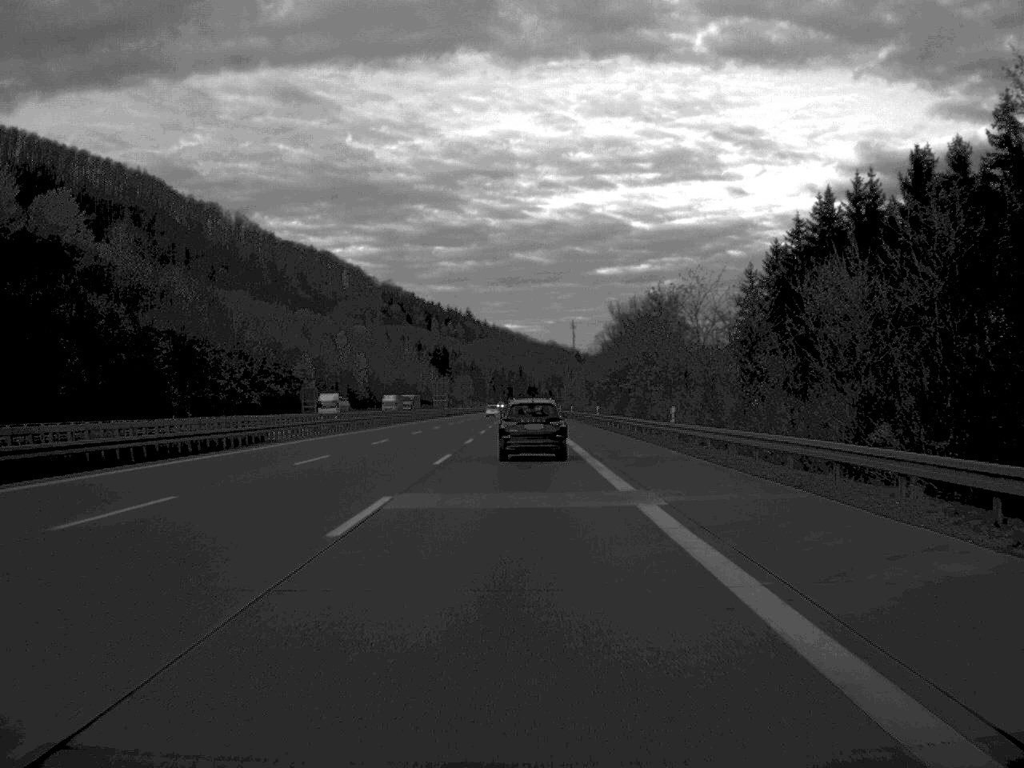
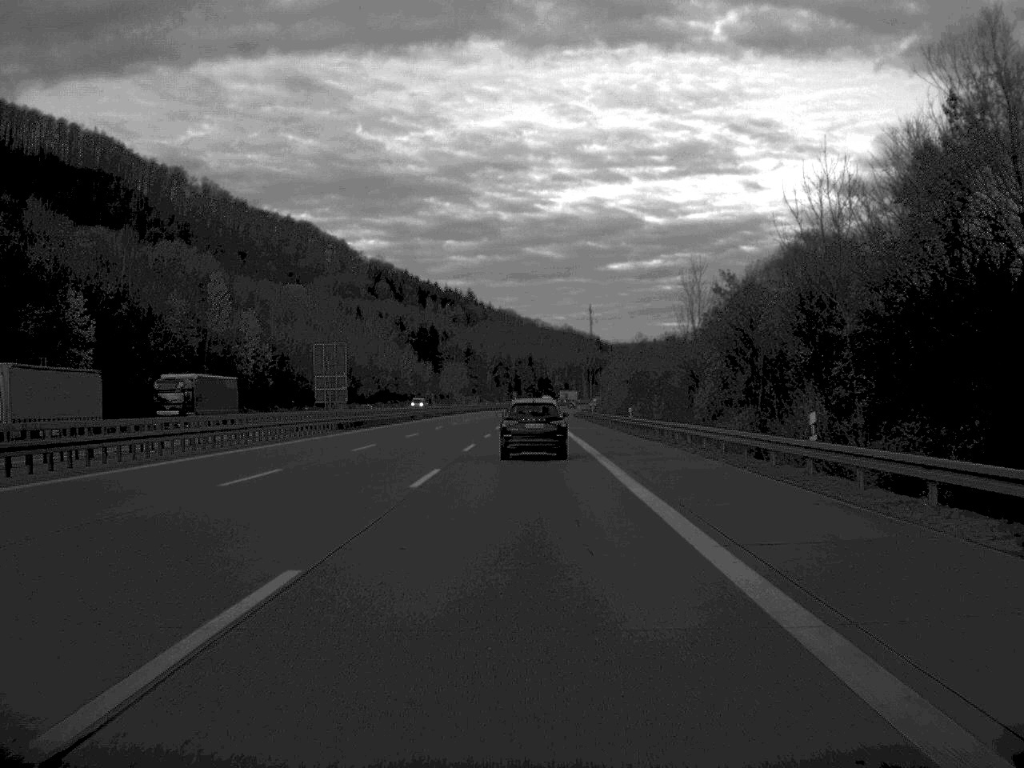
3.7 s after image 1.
(-0.5, +116.3) m; -1°
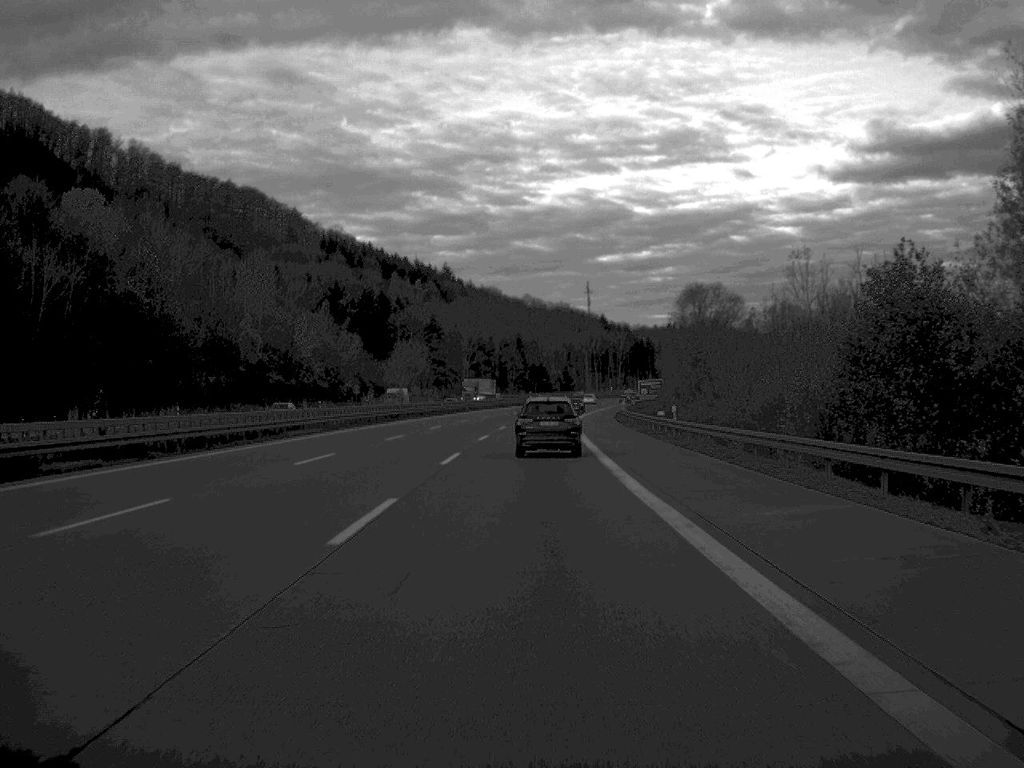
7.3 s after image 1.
(+0.5, +116.5) m; 0°
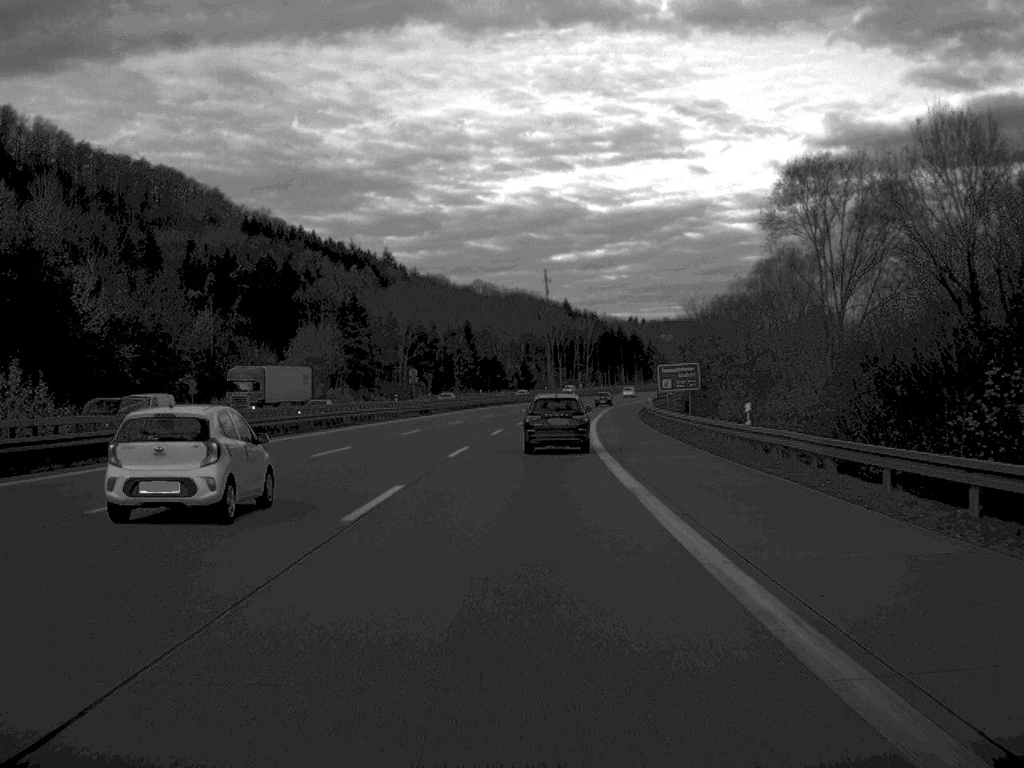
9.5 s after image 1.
(+1.0, +68.9) m; +2°
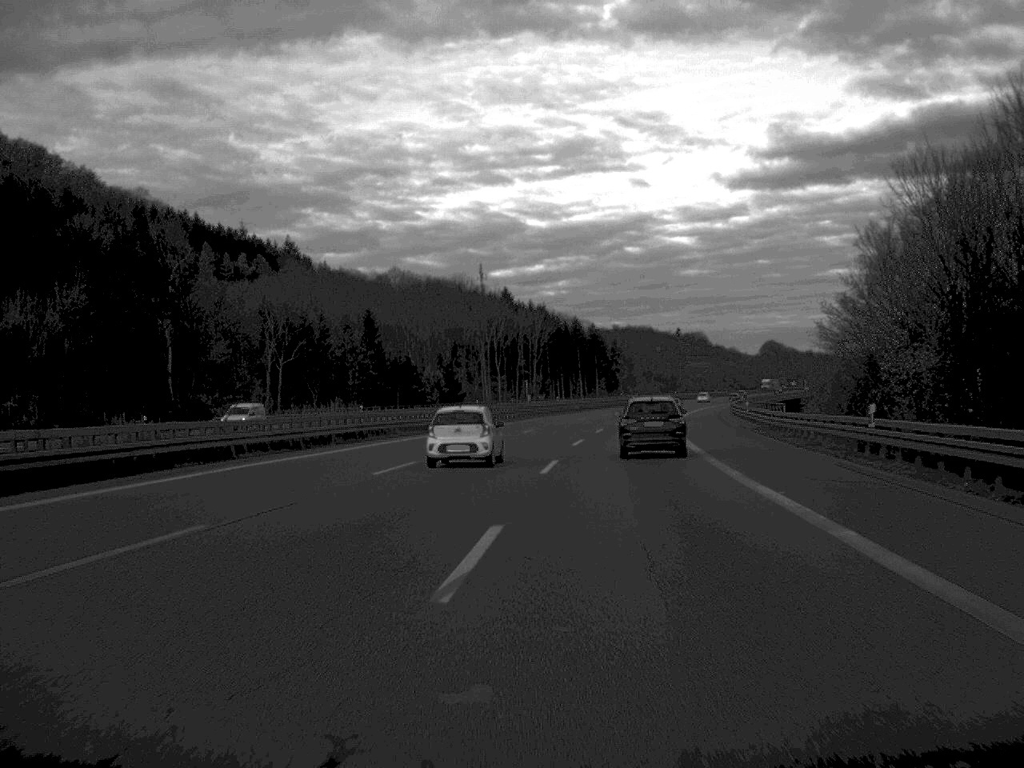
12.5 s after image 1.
(+2.5, +95.4) m; +3°
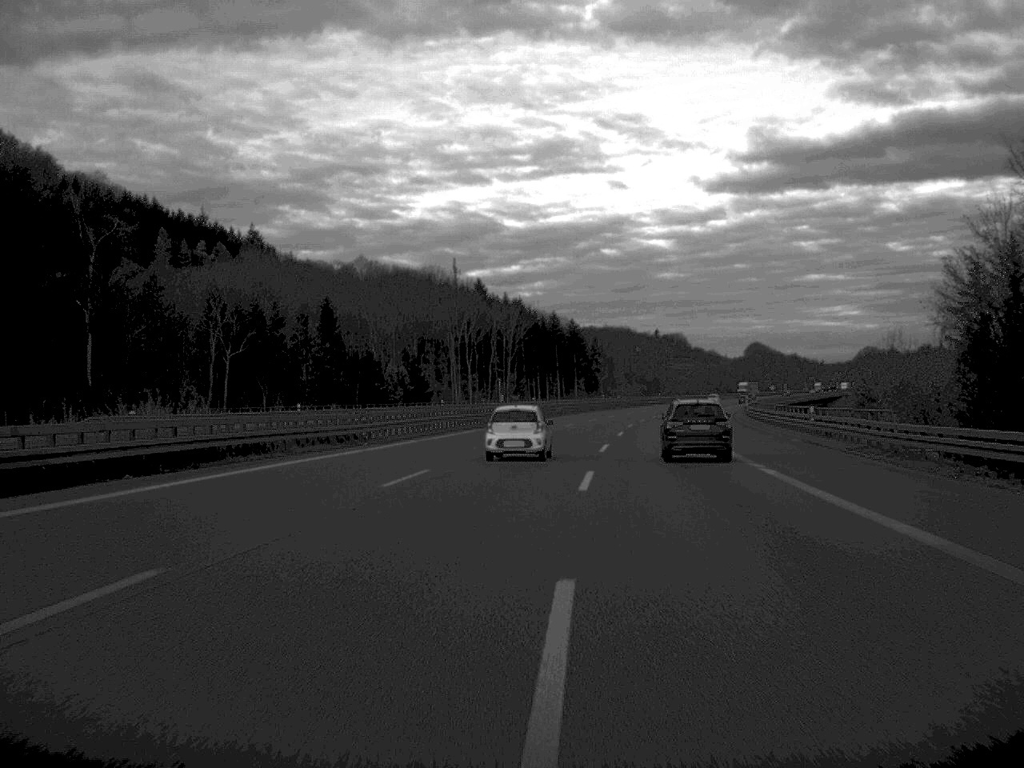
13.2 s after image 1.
(+0.2, +22.9) m; +1°
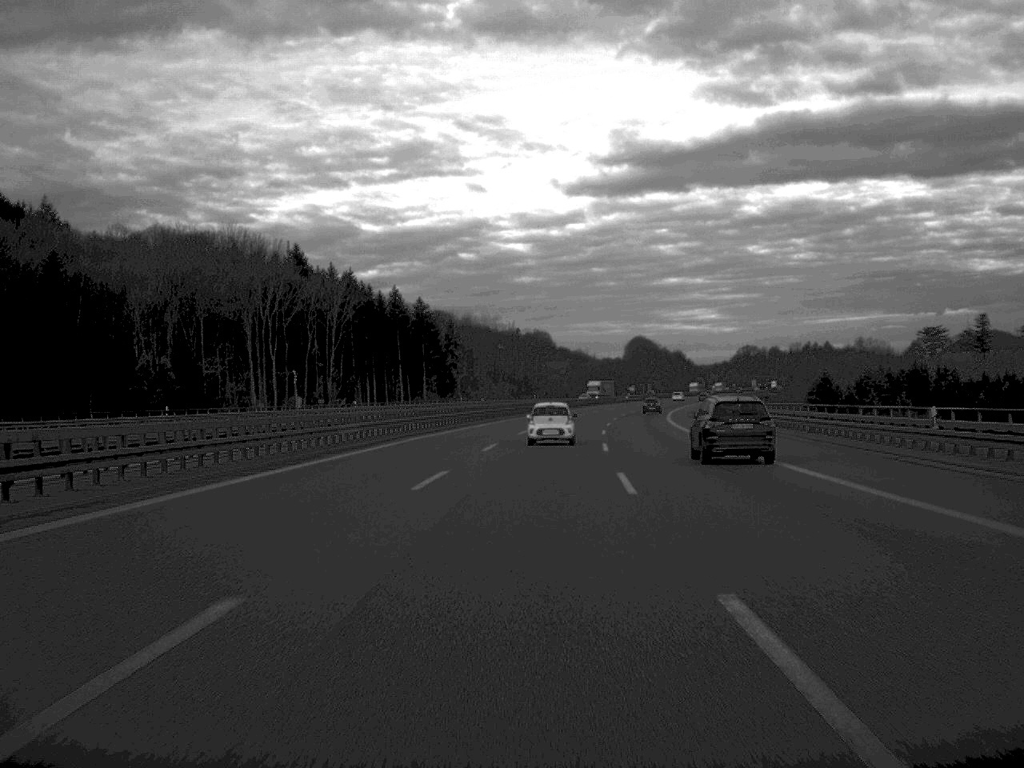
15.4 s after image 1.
(+4.3, +72.9) m; +6°
